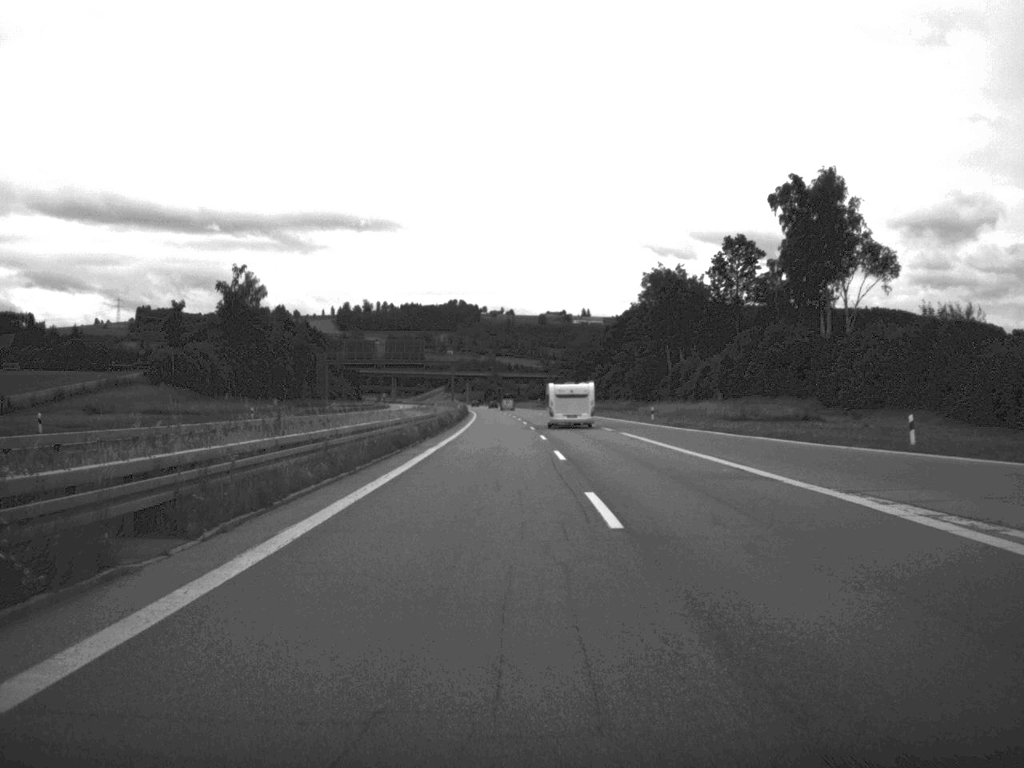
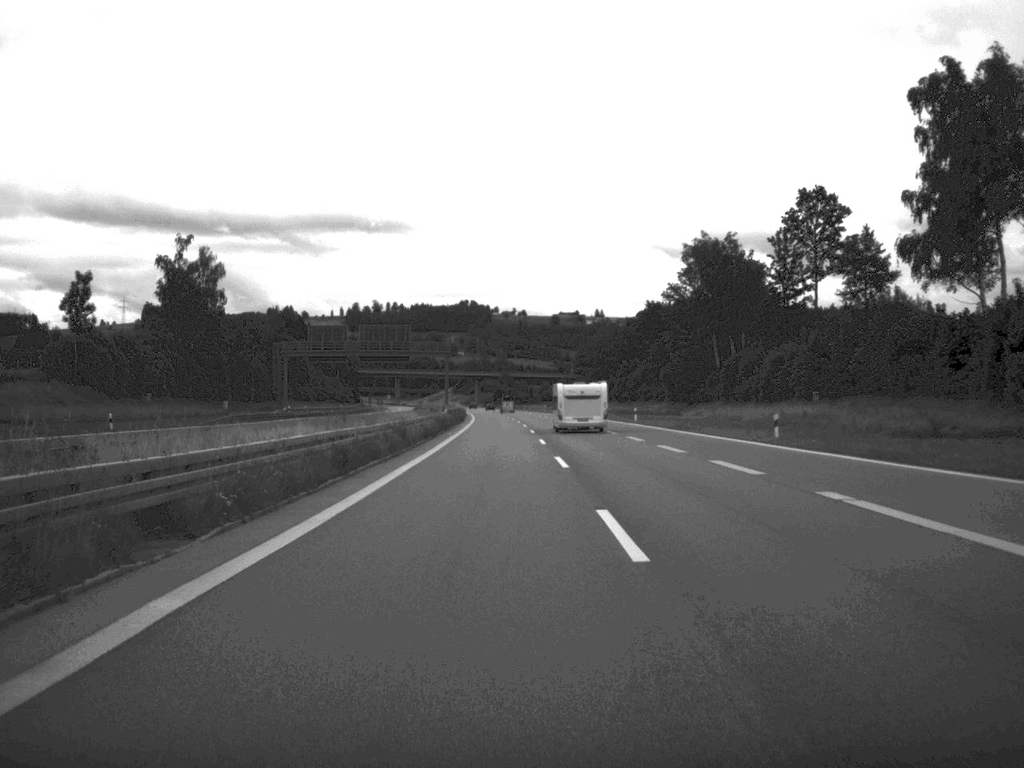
(-0.2, +38.6) m; -1°
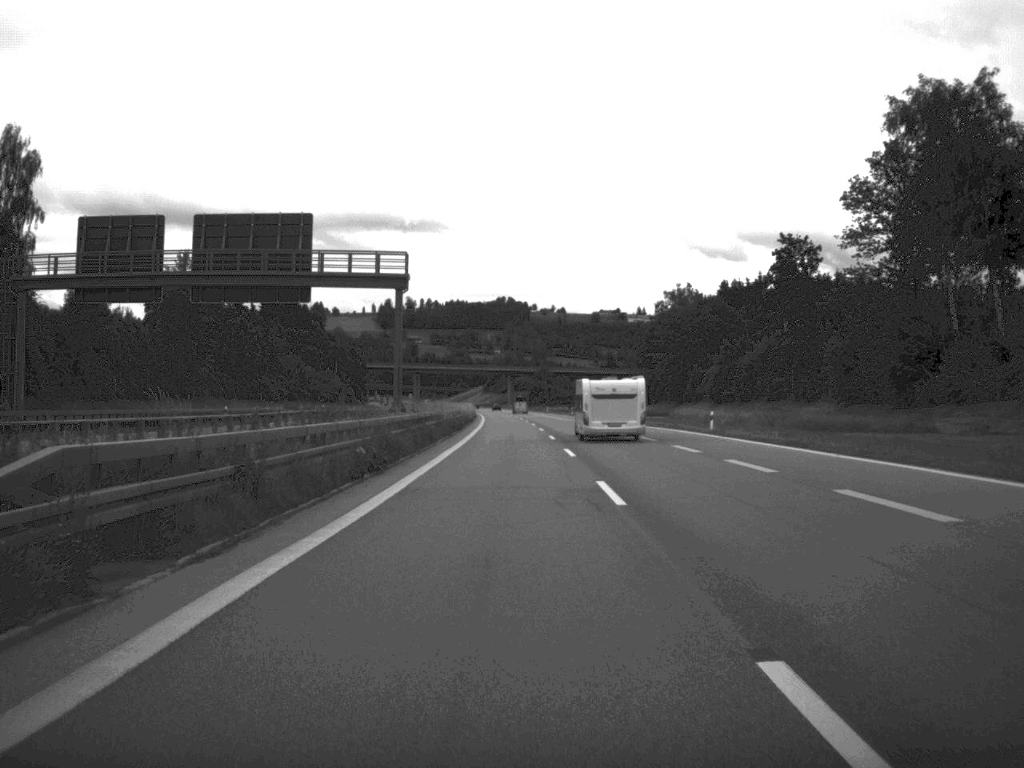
(-1.4, +82.0) m; -2°
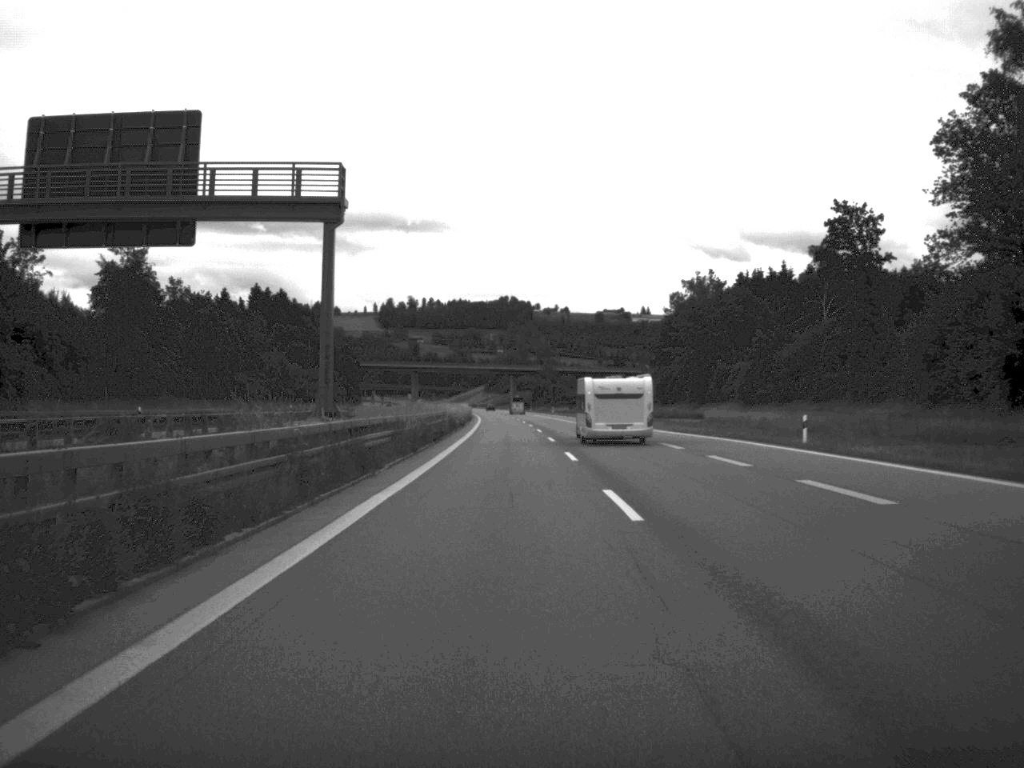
(0.0, +20.5) m; 0°
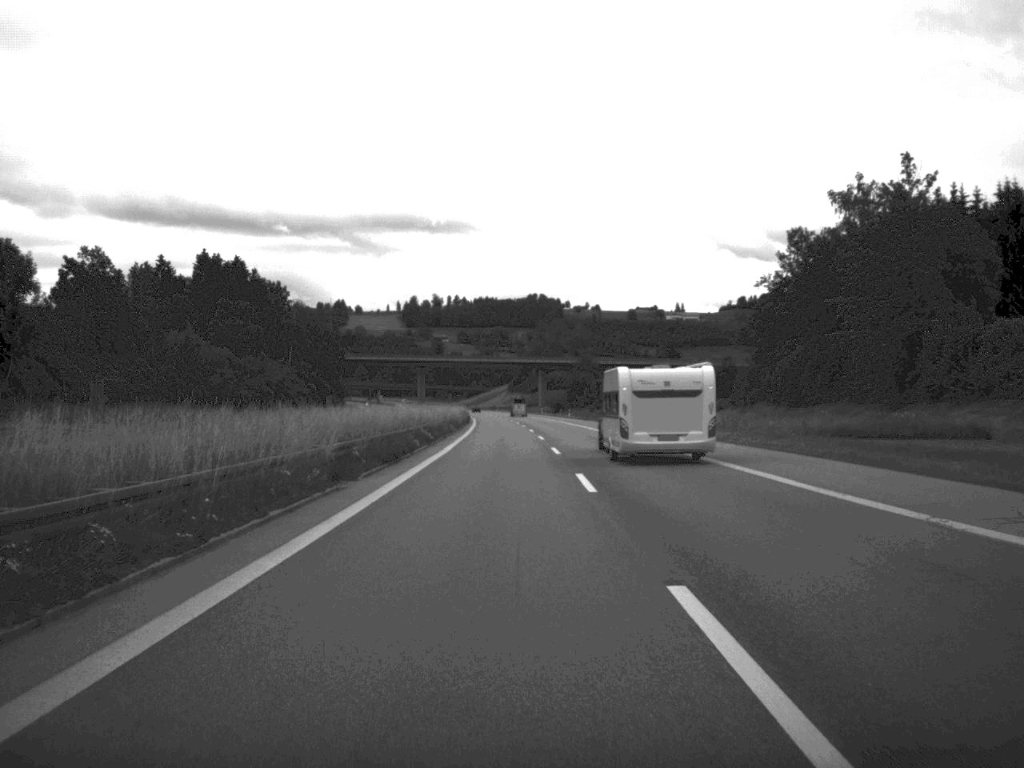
(-0.8, +83.0) m; -1°
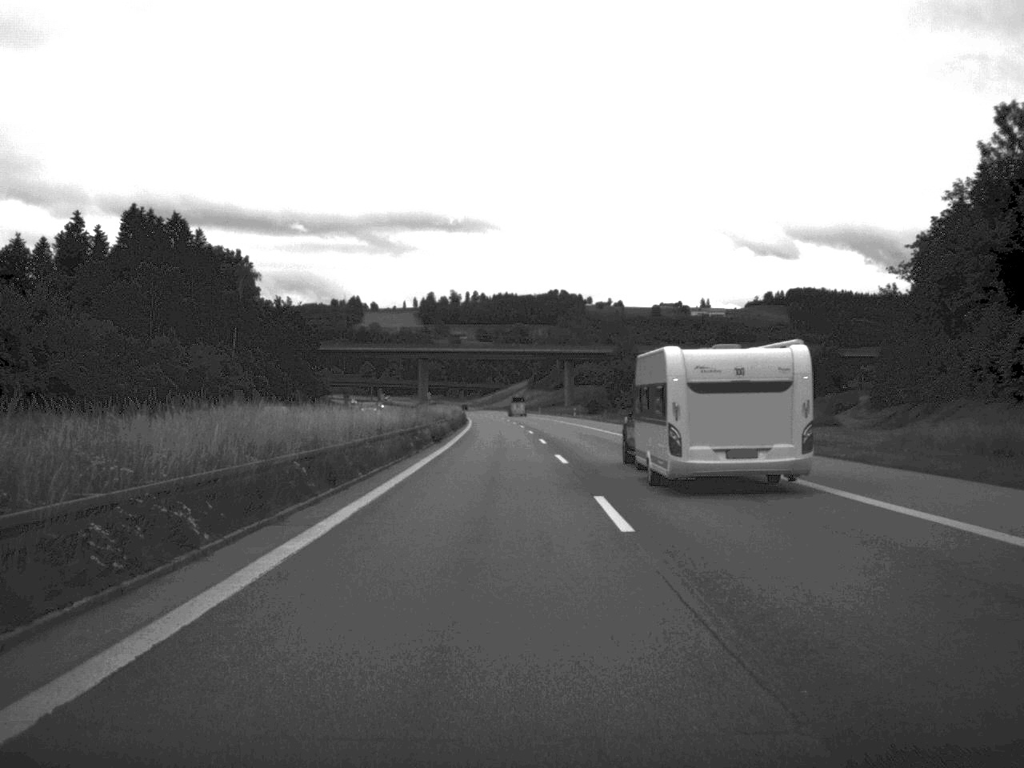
(-0.6, +60.7) m; -1°
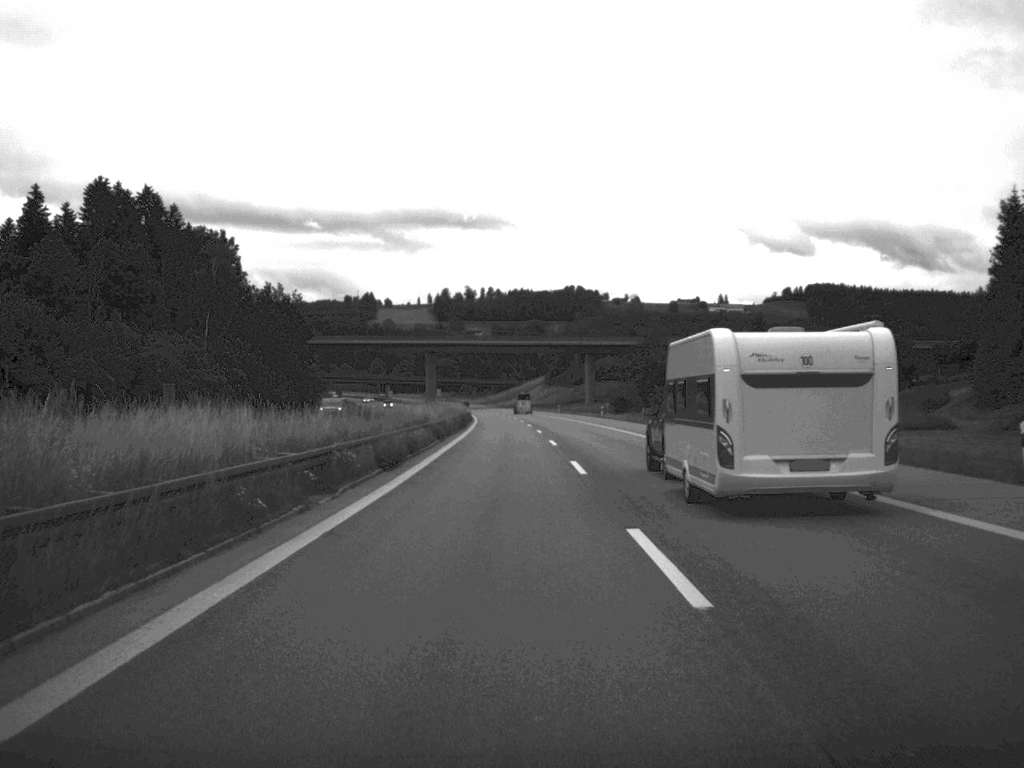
(-0.2, +23.9) m; -1°
